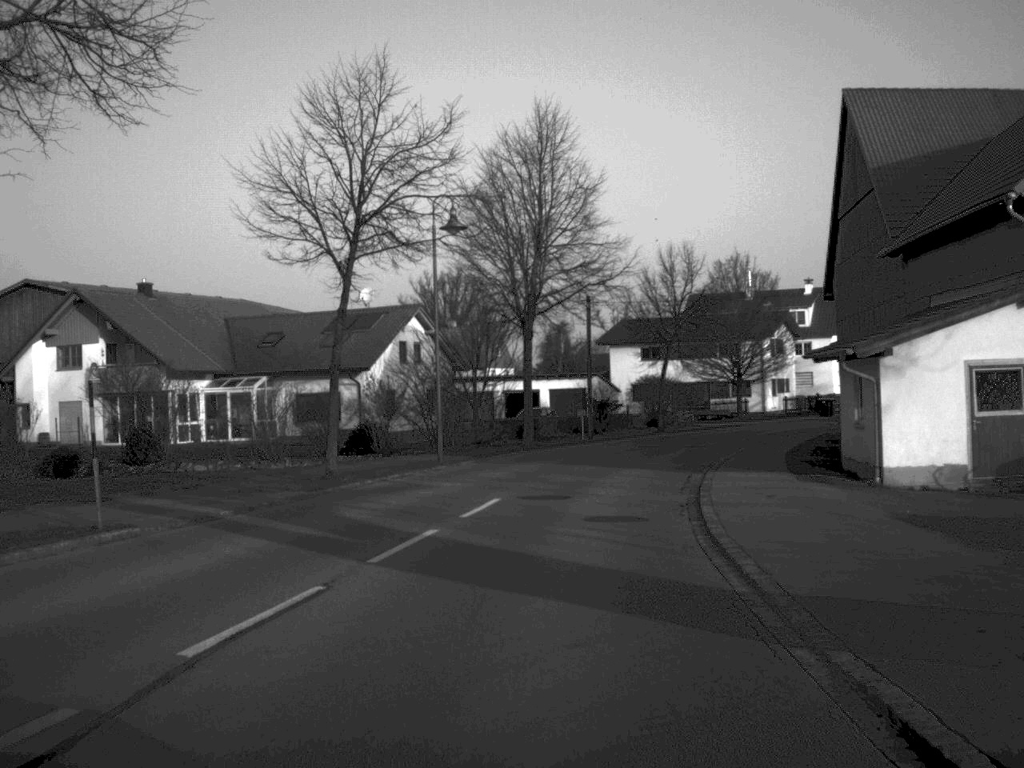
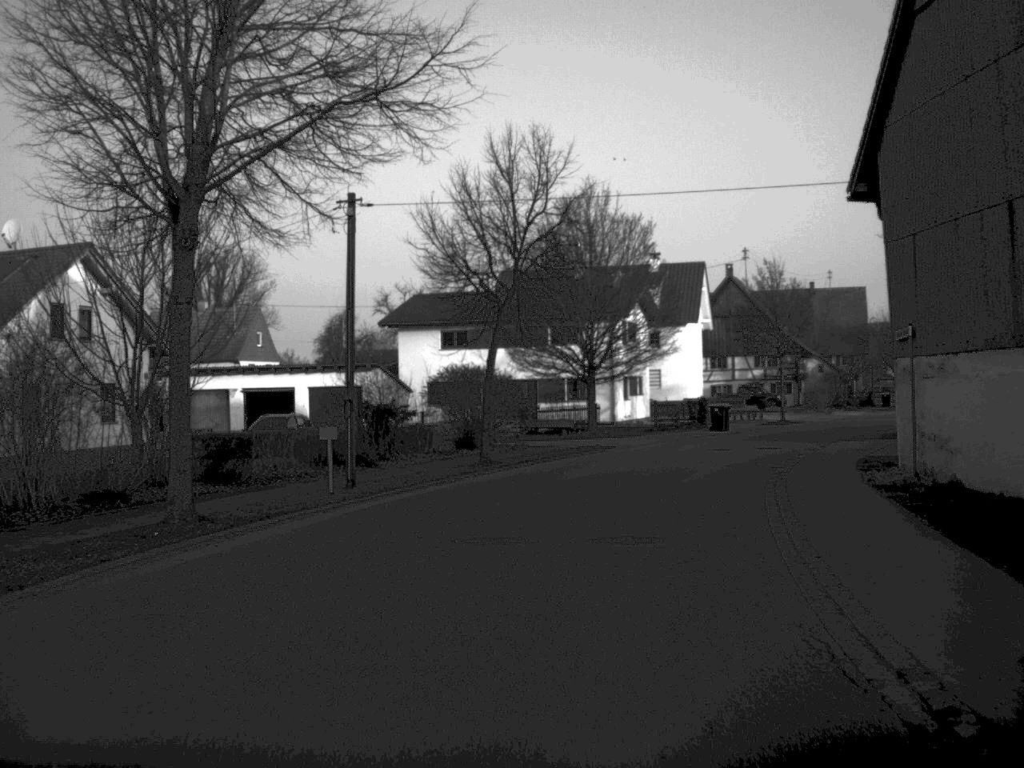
(+1.7, +25.2) m; +10°
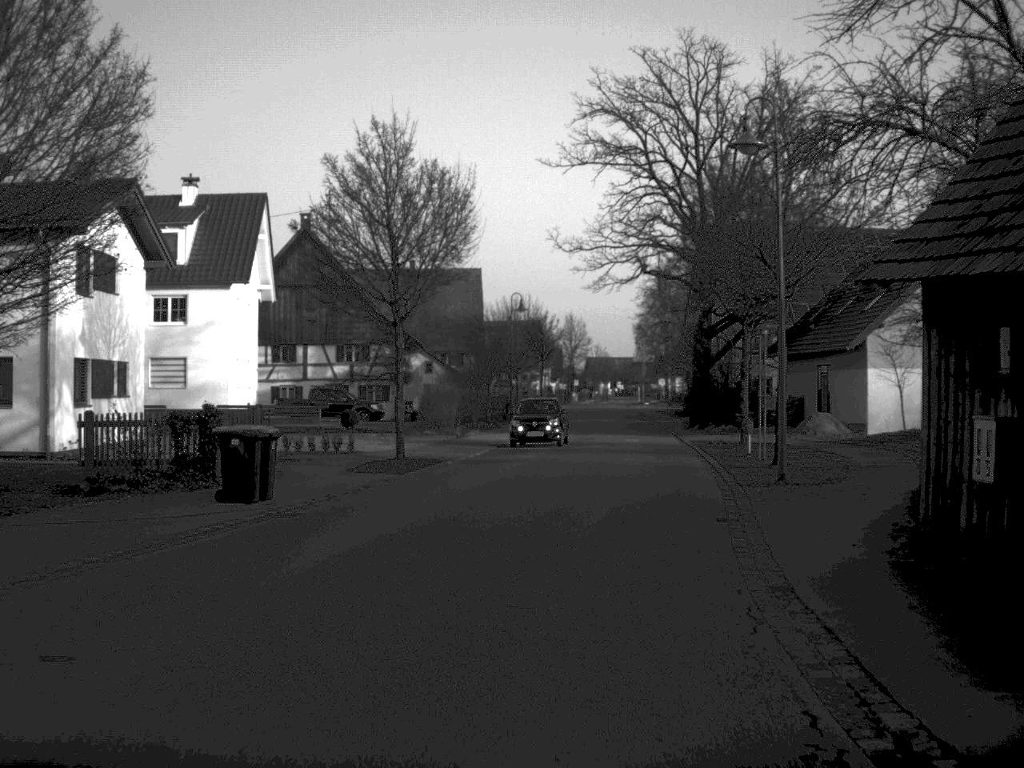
(+5.3, +32.5) m; +19°
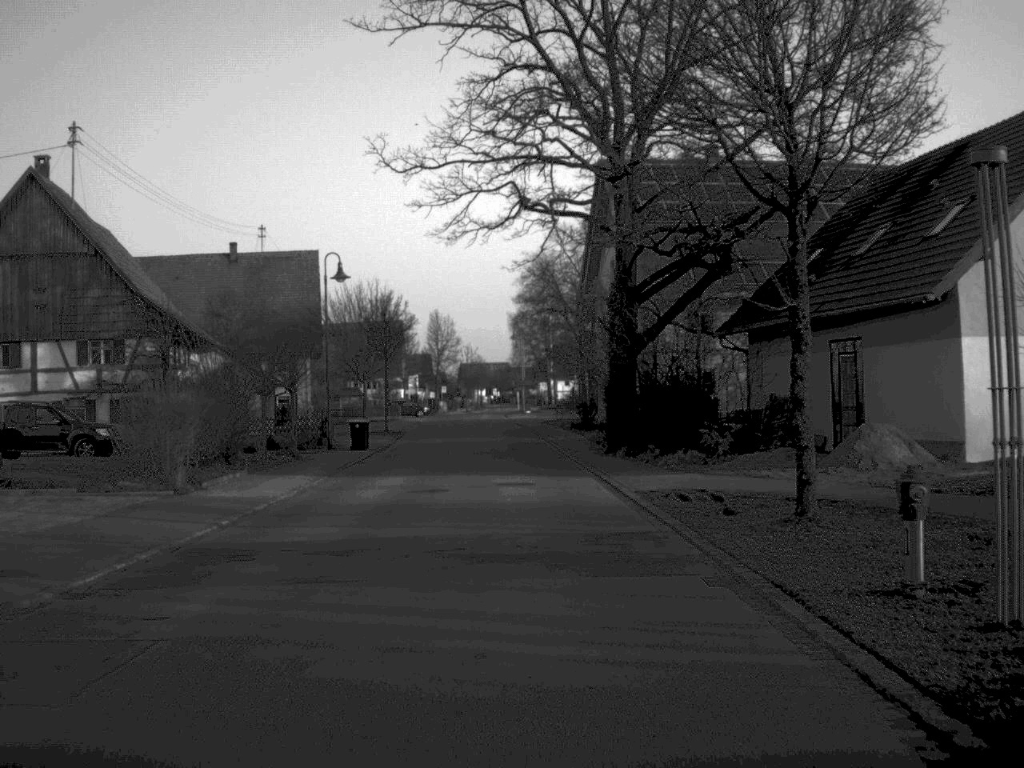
(+1.6, +23.1) m; +5°
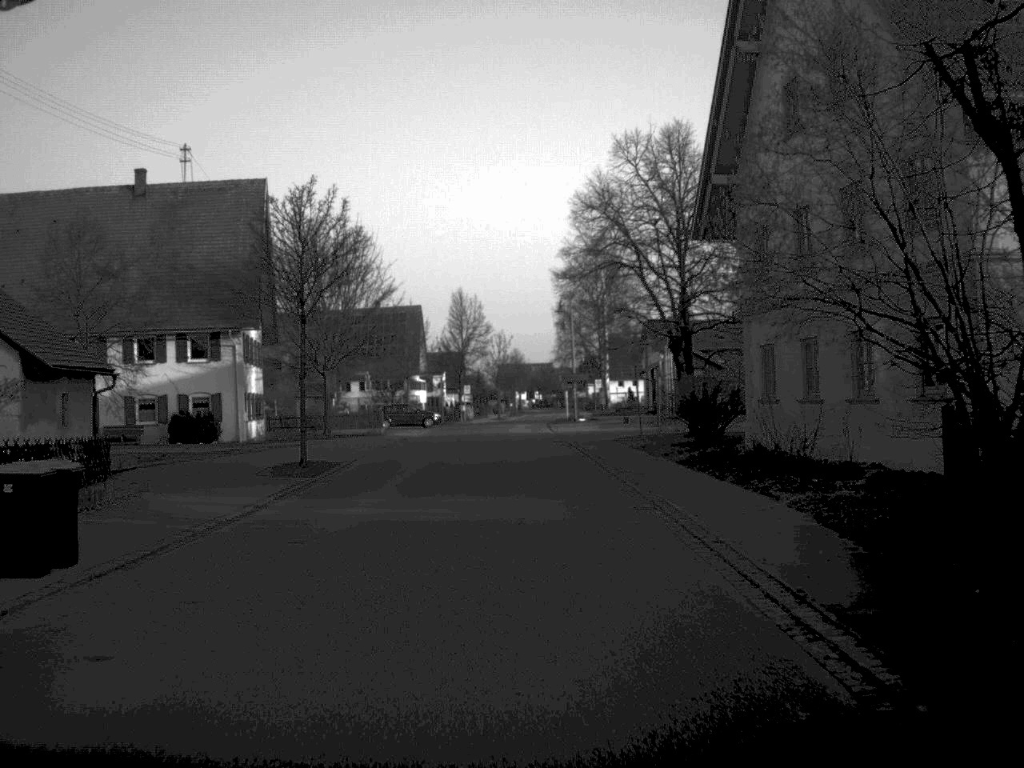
(-0.5, +32.6) m; -2°
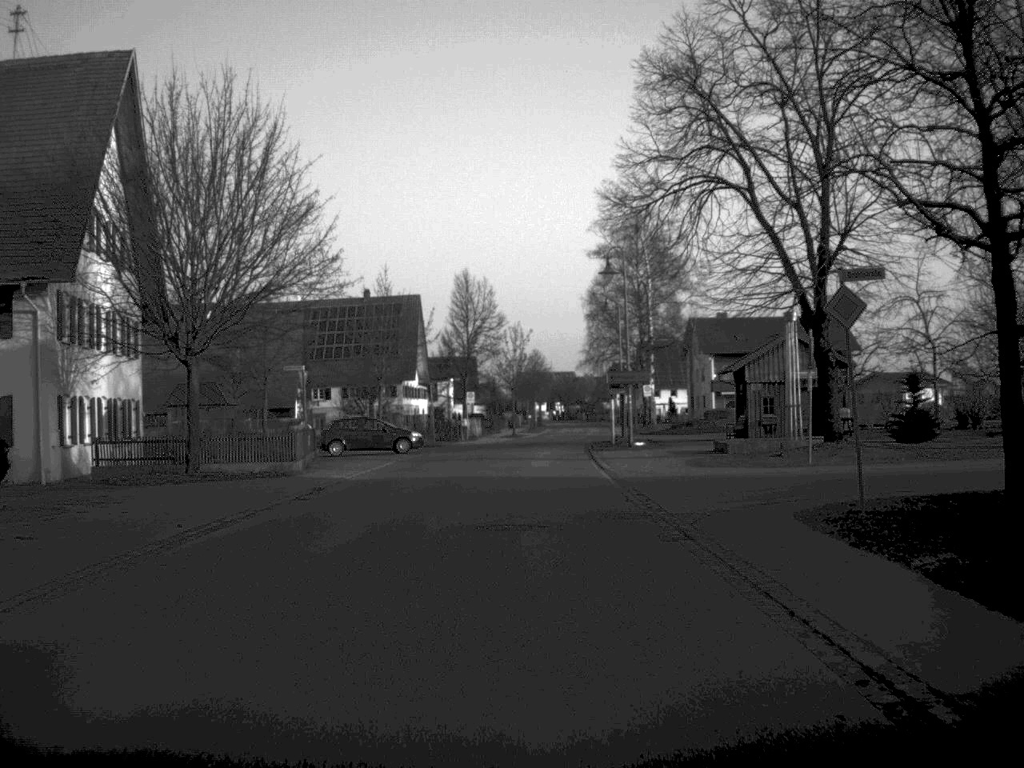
(-0.2, +25.6) m; -1°
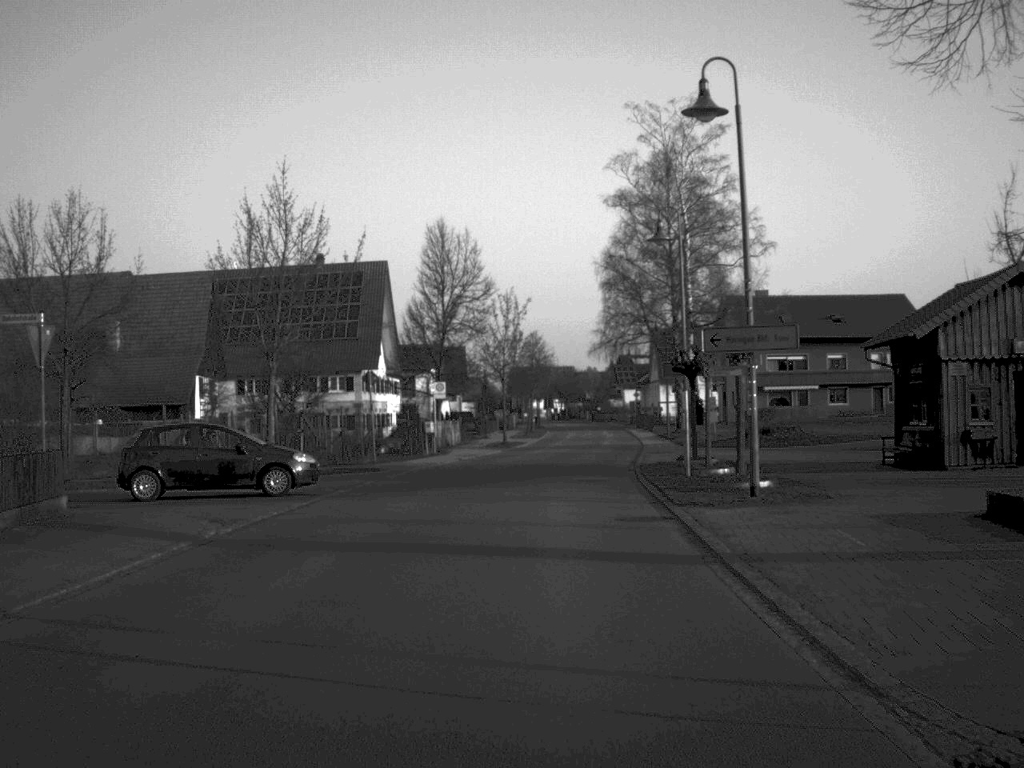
(0.0, +24.3) m; 0°
